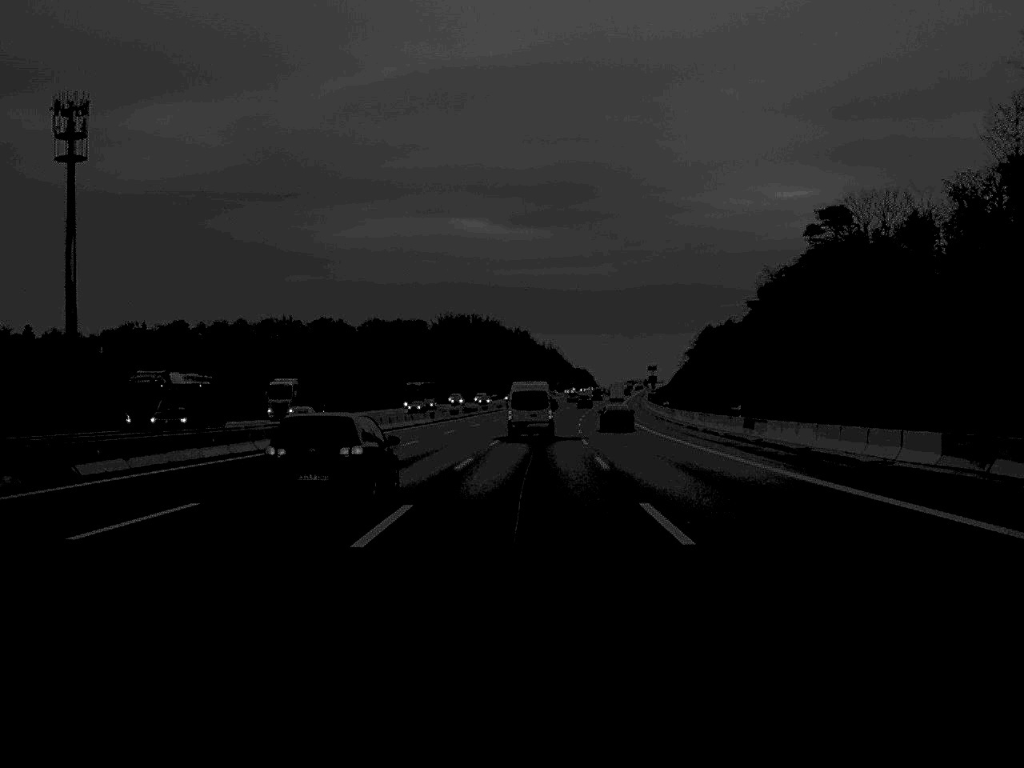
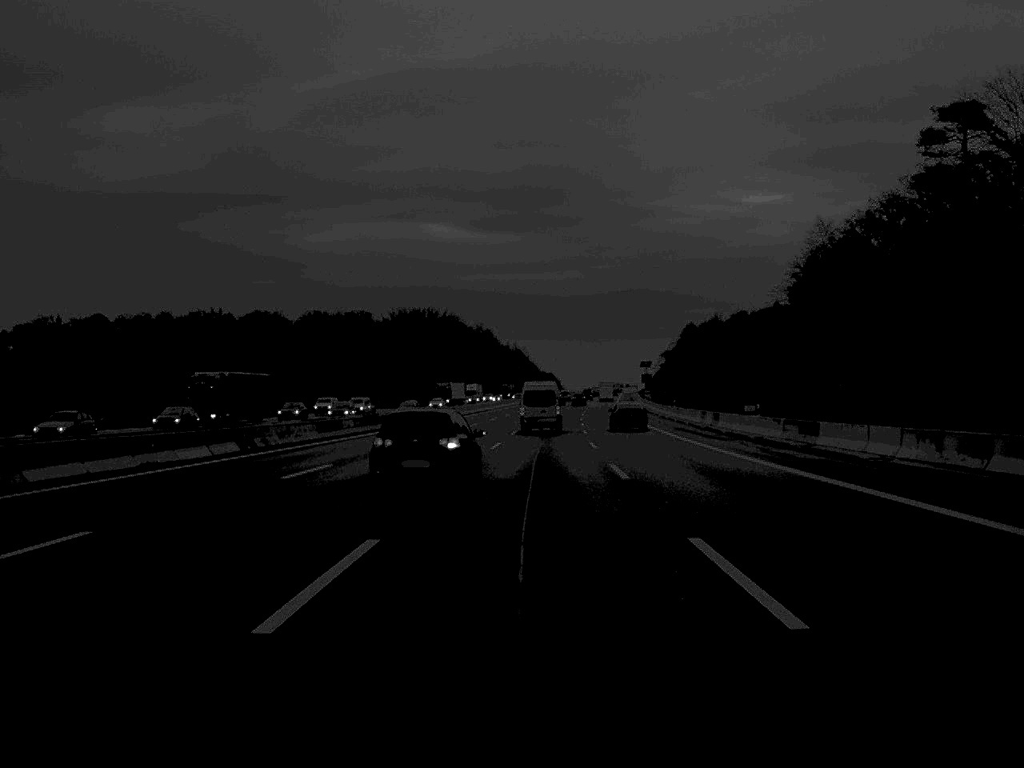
(+0.7, +59.4) m; +2°
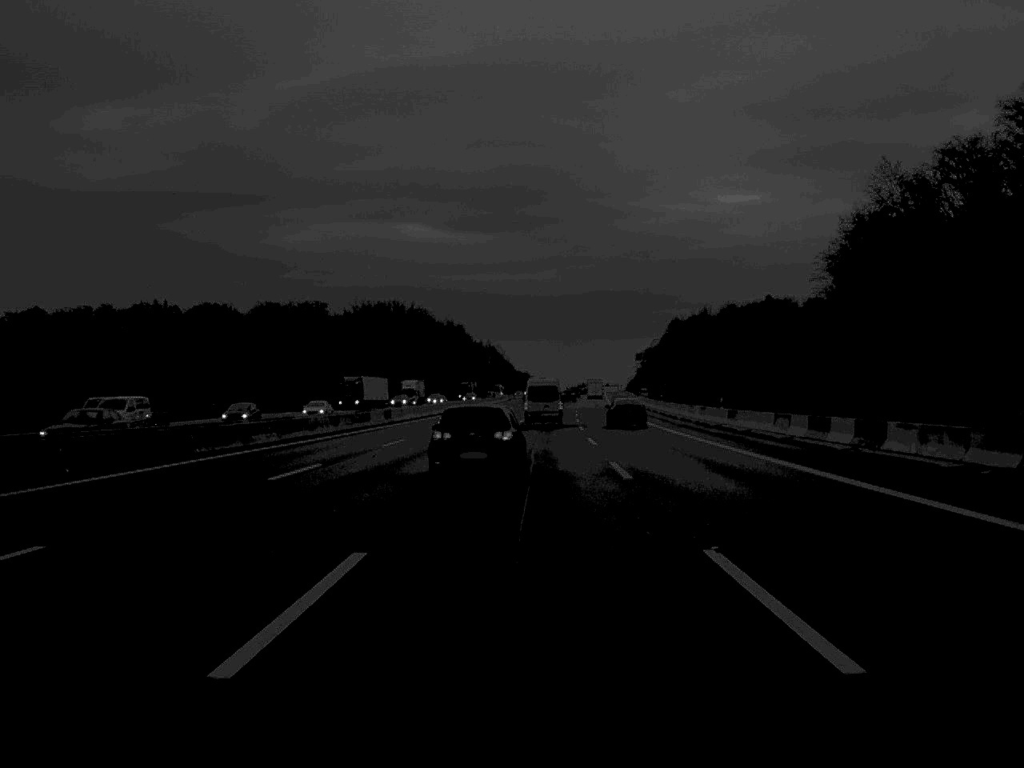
(+0.4, +37.2) m; +1°
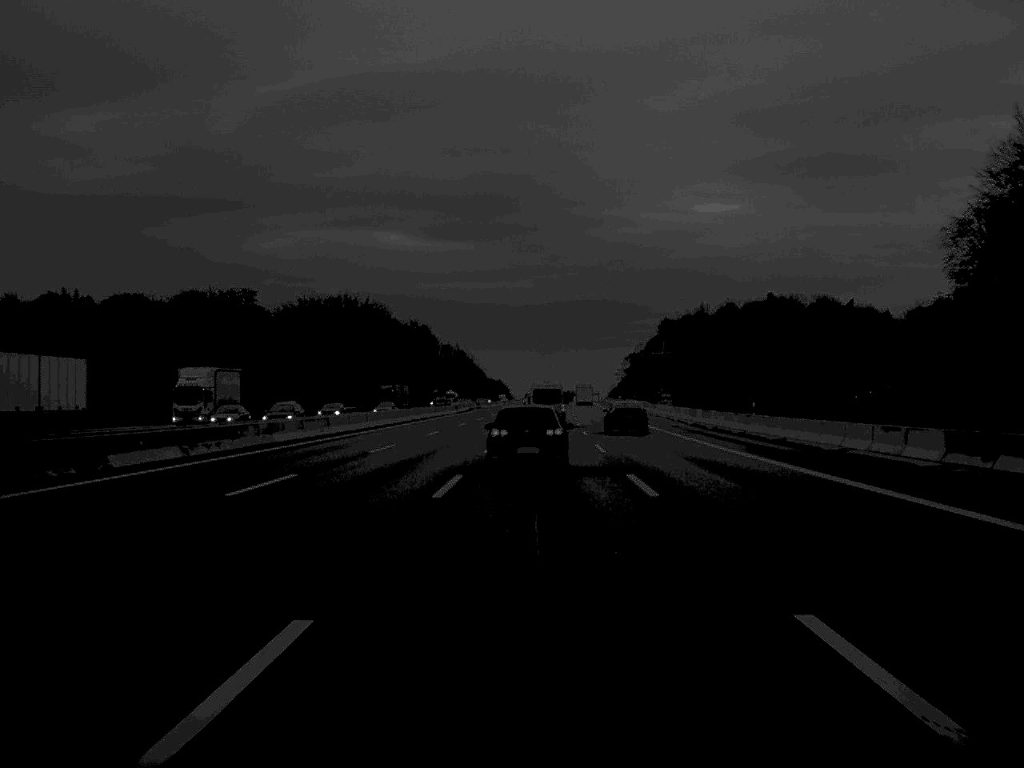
(+0.6, +57.8) m; +1°
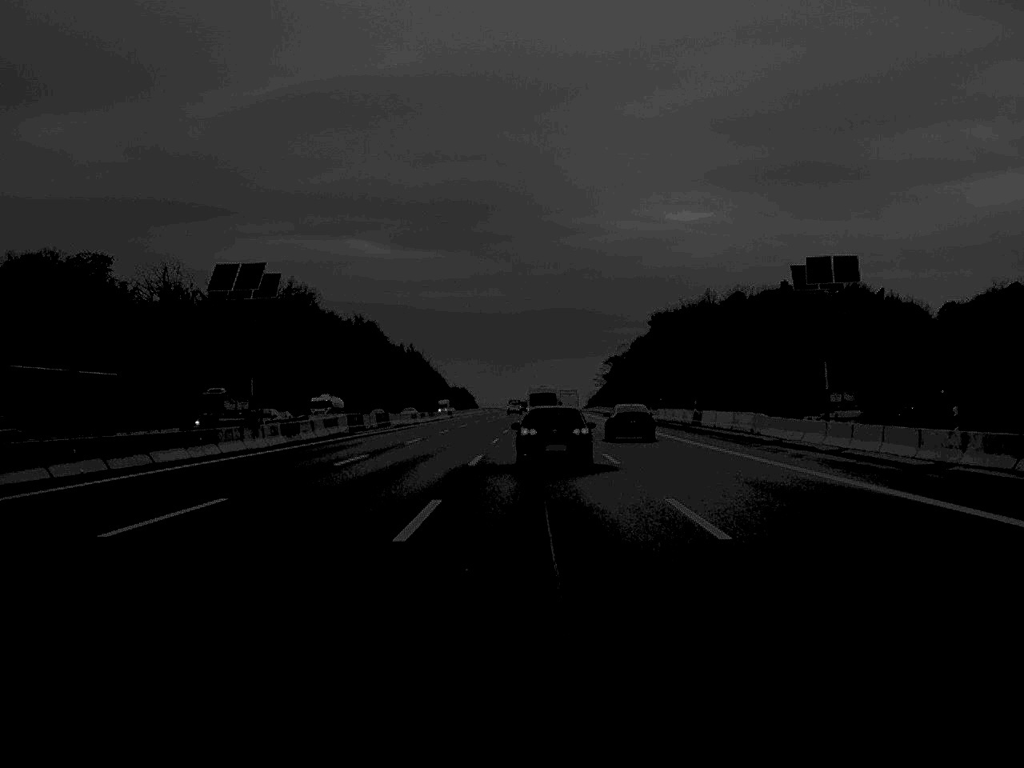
(+1.0, +79.1) m; +1°
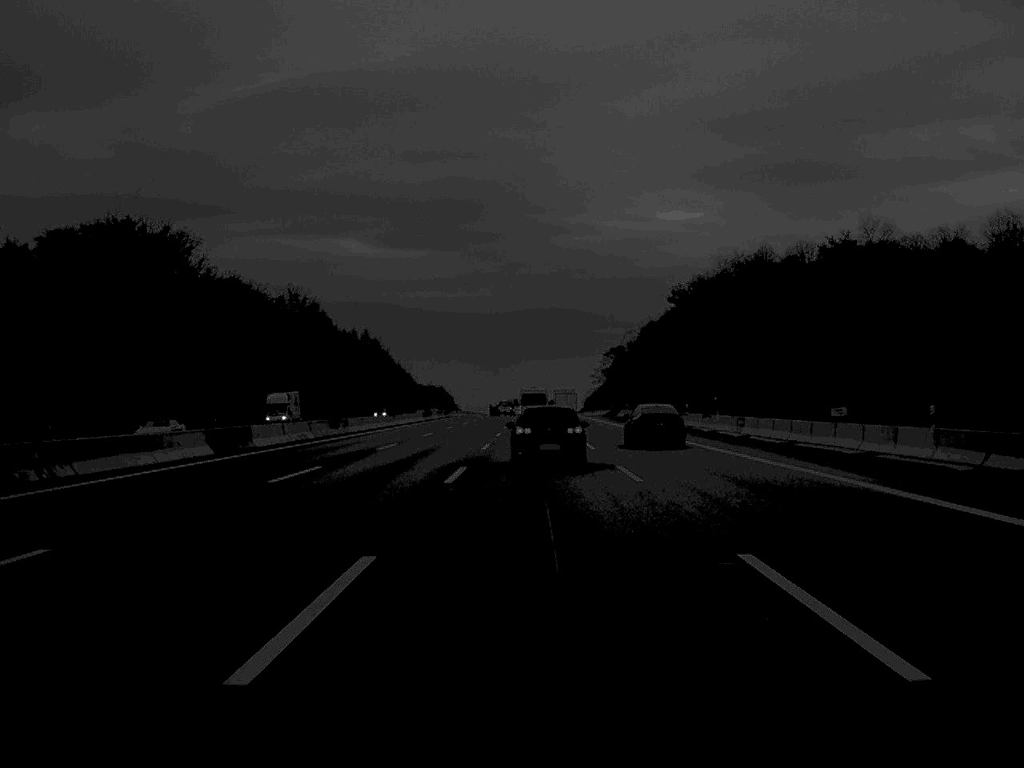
(+0.8, +96.9) m; +1°
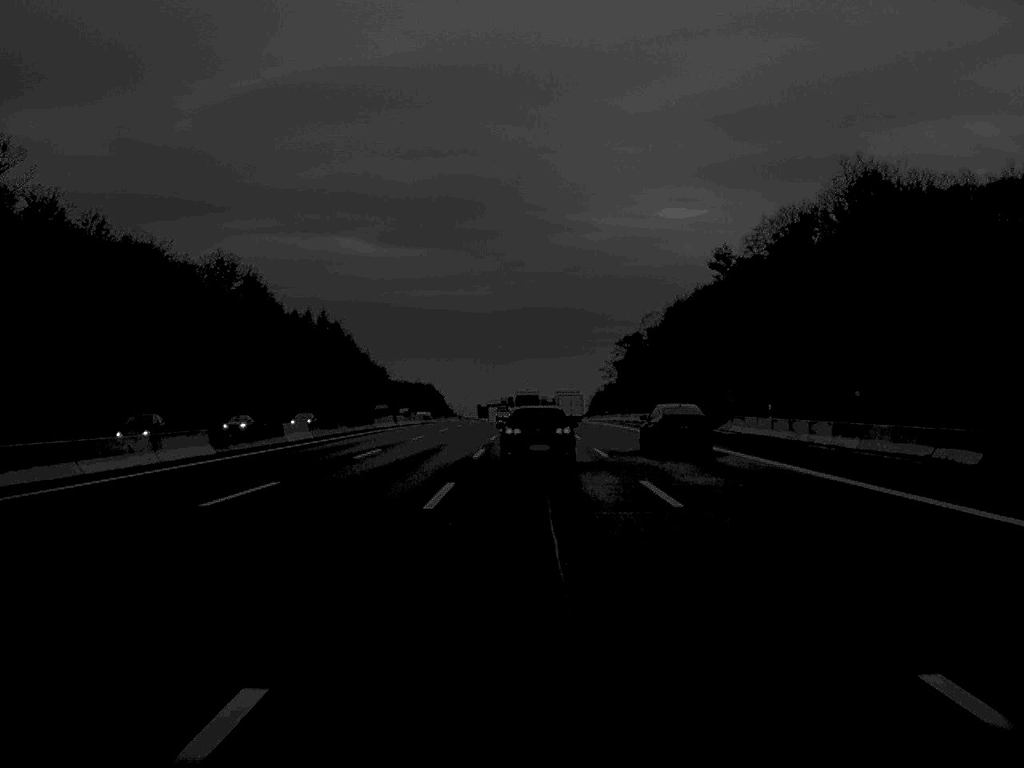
(+0.1, +77.3) m; 0°
